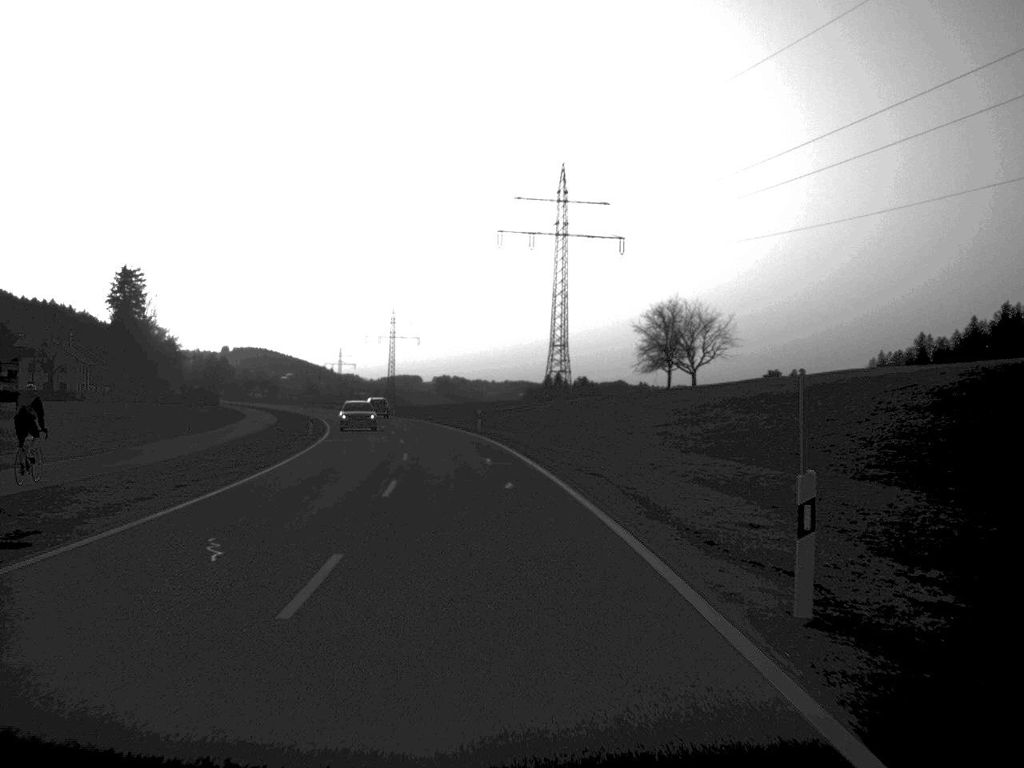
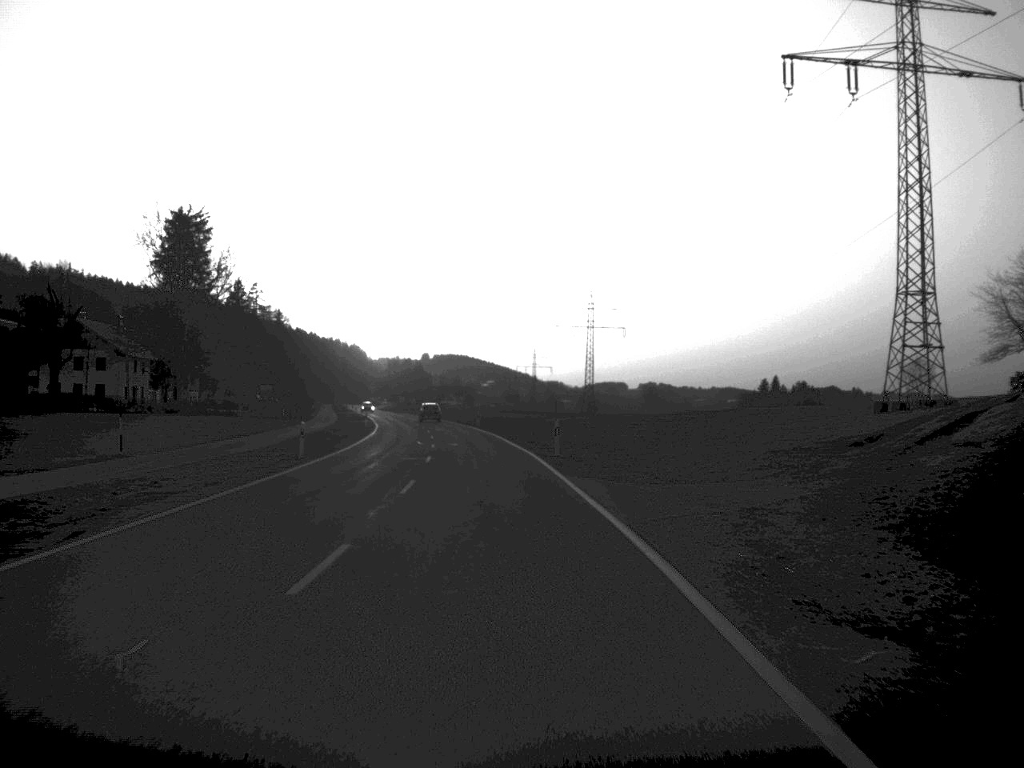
(-5.8, +70.5) m; -9°
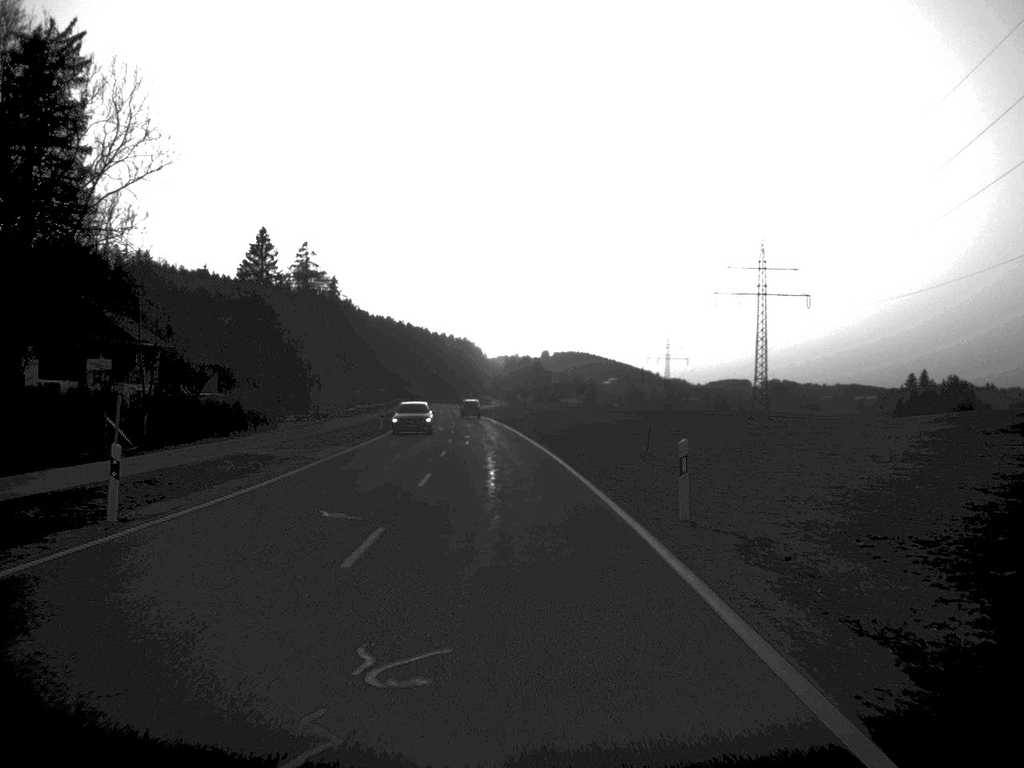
(-3.6, +70.3) m; -5°
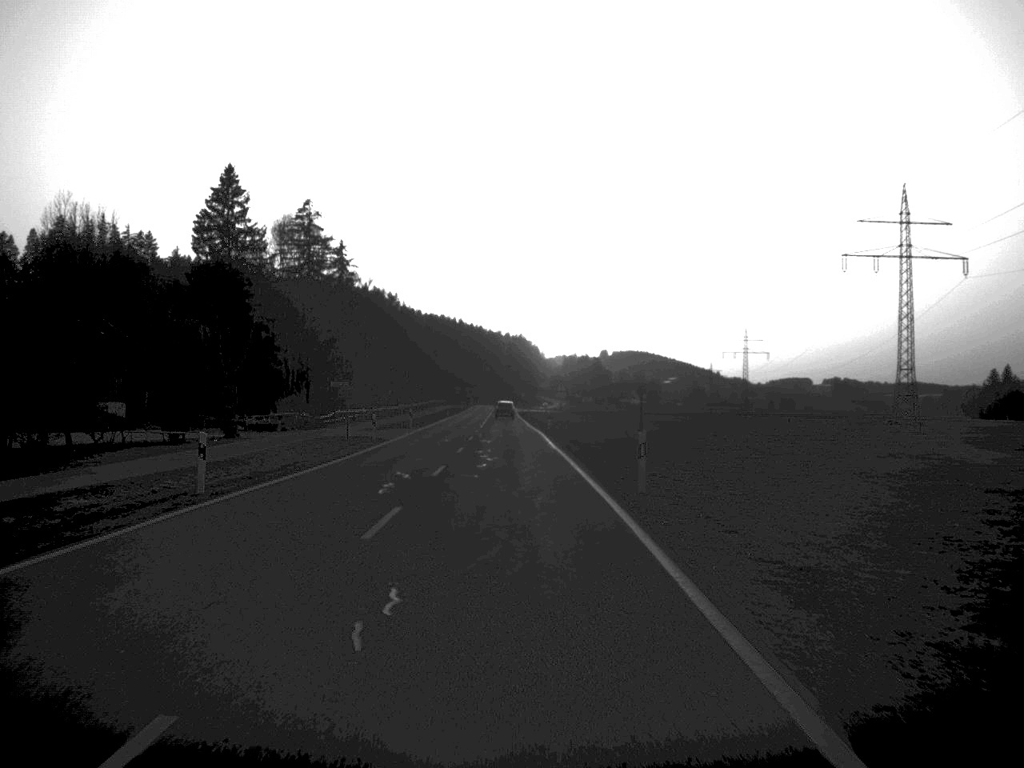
(-0.9, +45.4) m; -3°
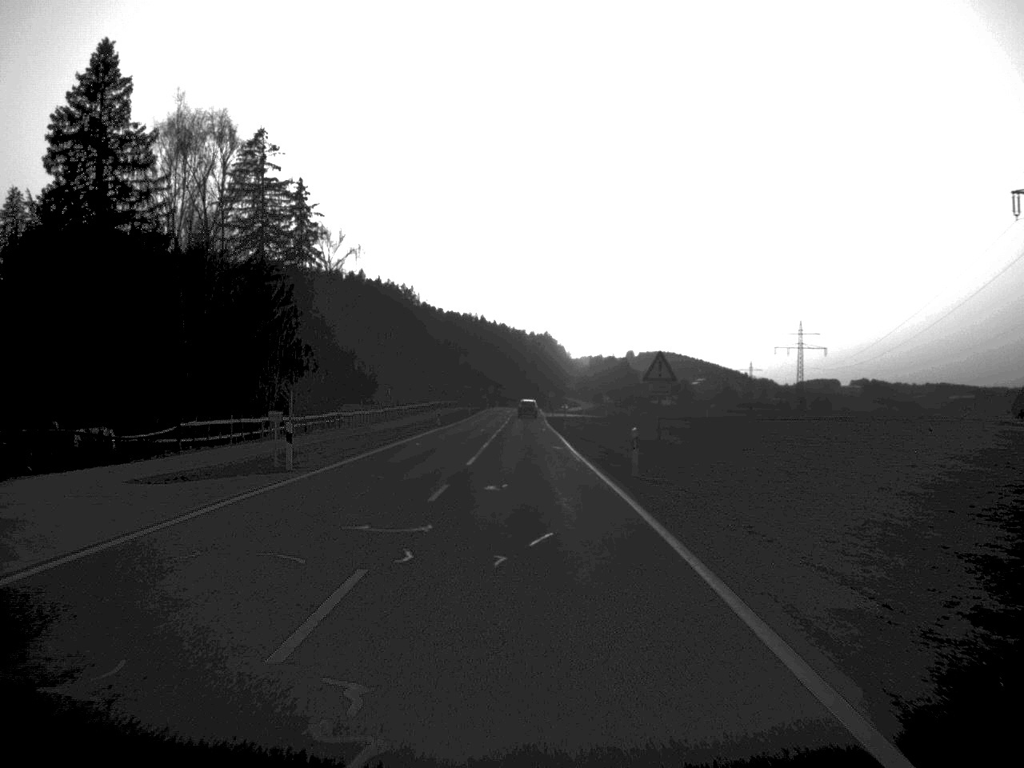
(-0.5, +42.7) m; -1°
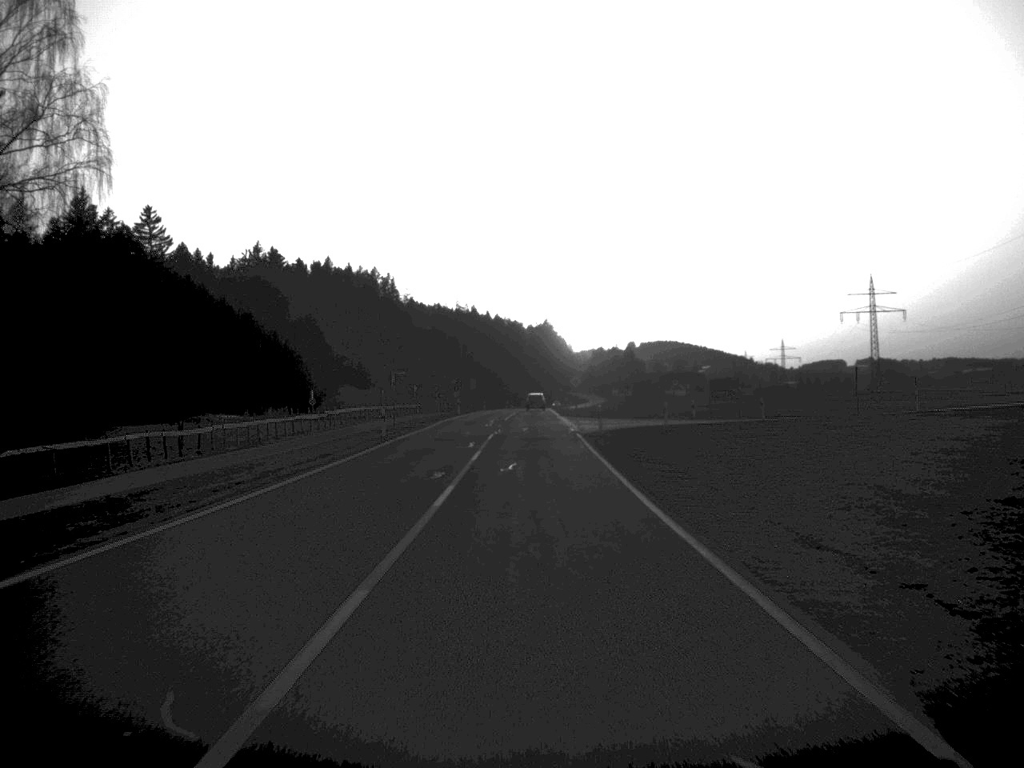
(0.0, +73.1) m; 0°
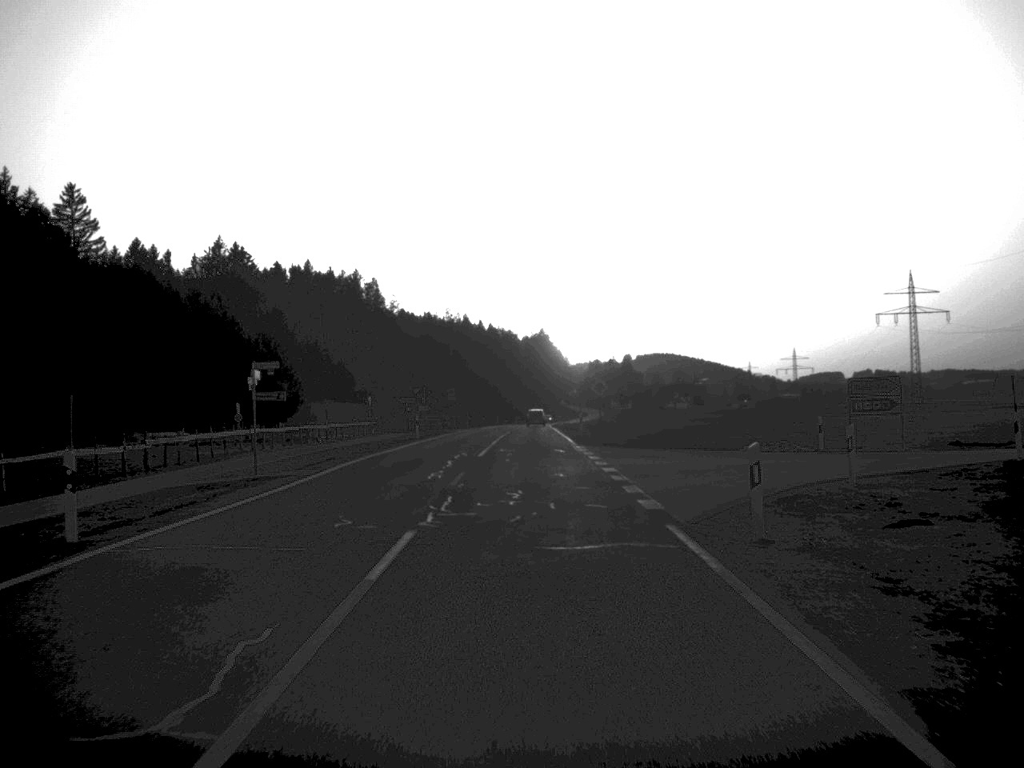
(+0.1, +31.2) m; 0°
